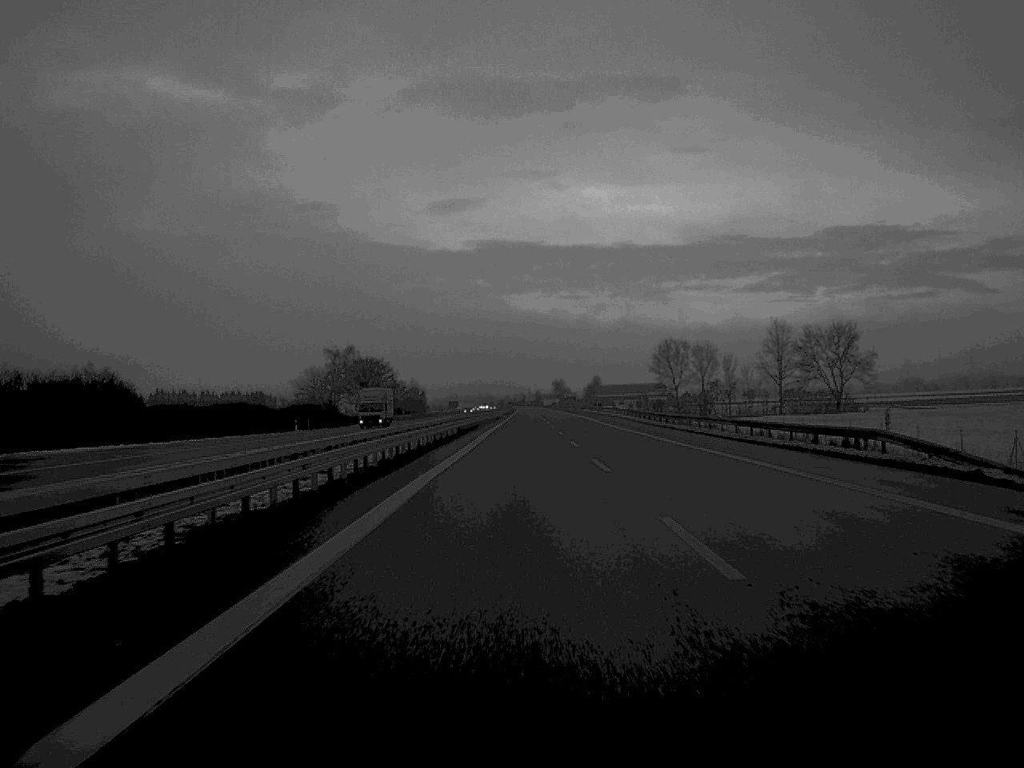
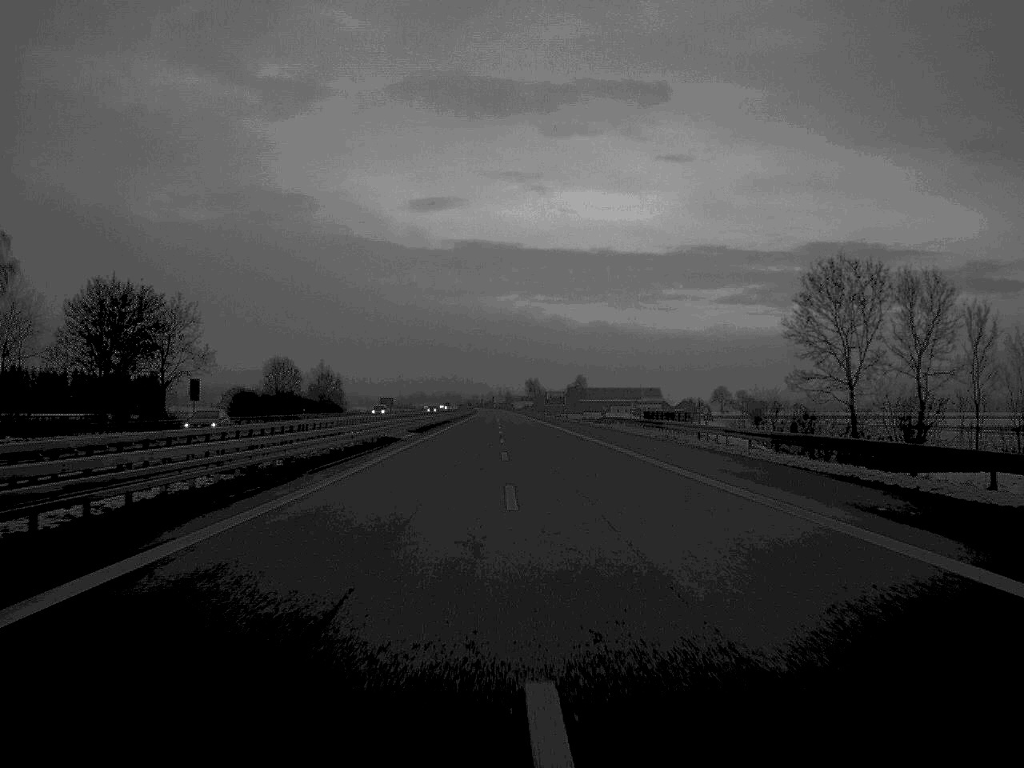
(+1.5, +117.2) m; +1°
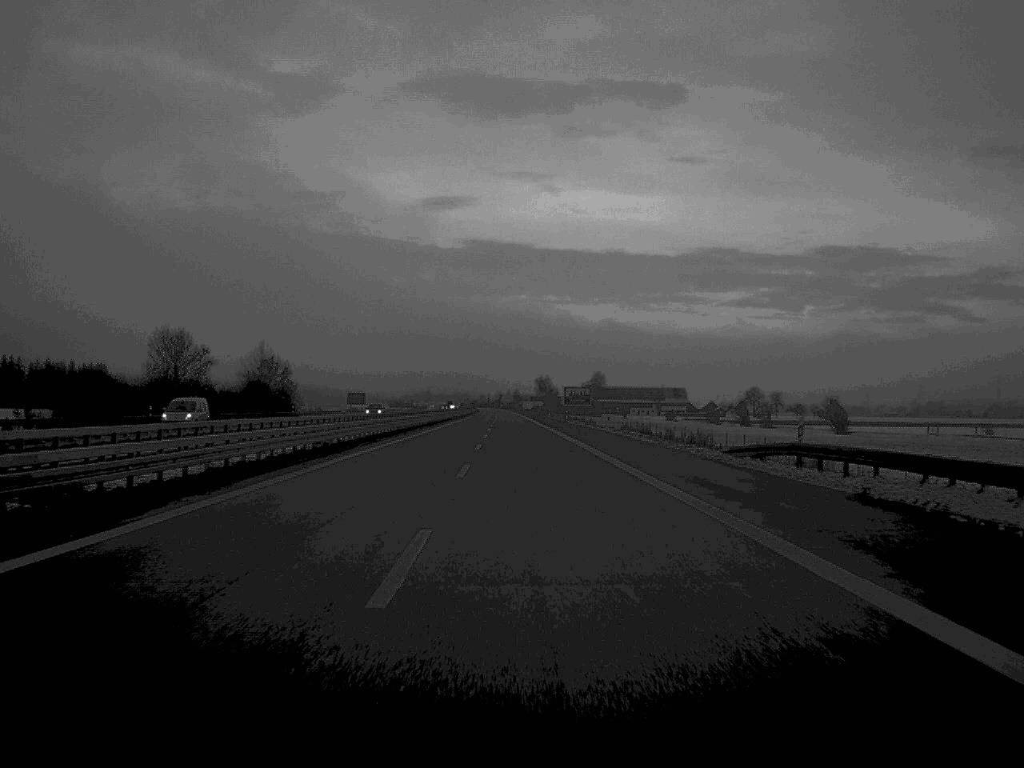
(-0.2, +62.8) m; 0°
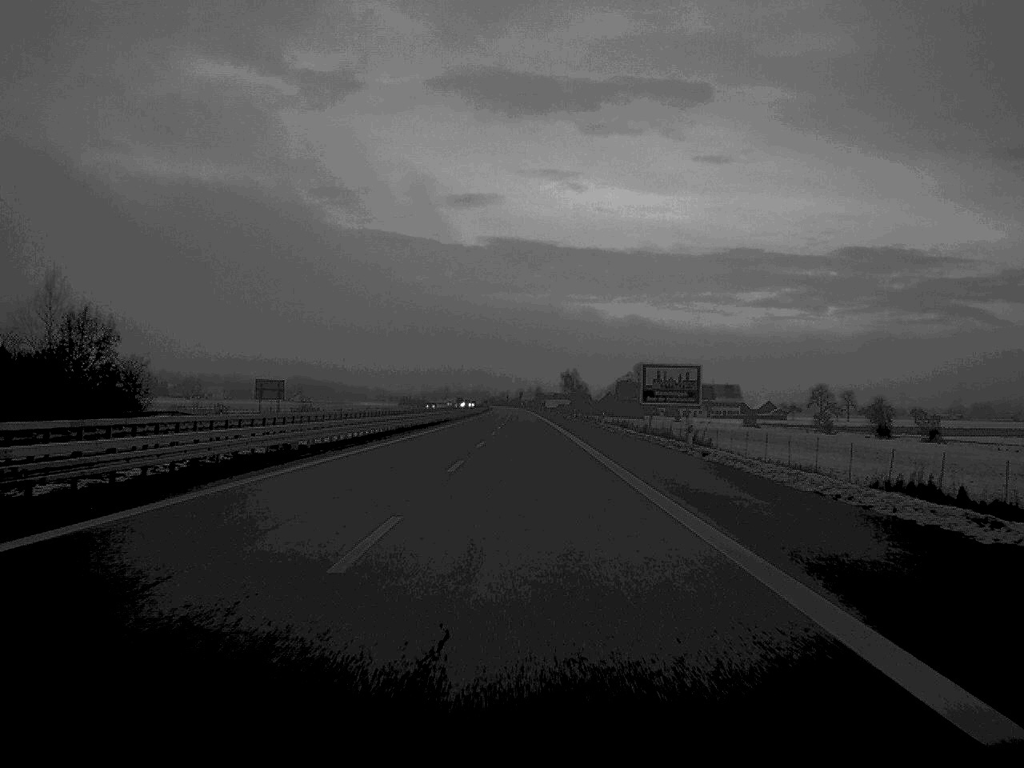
(-0.7, +87.4) m; -1°
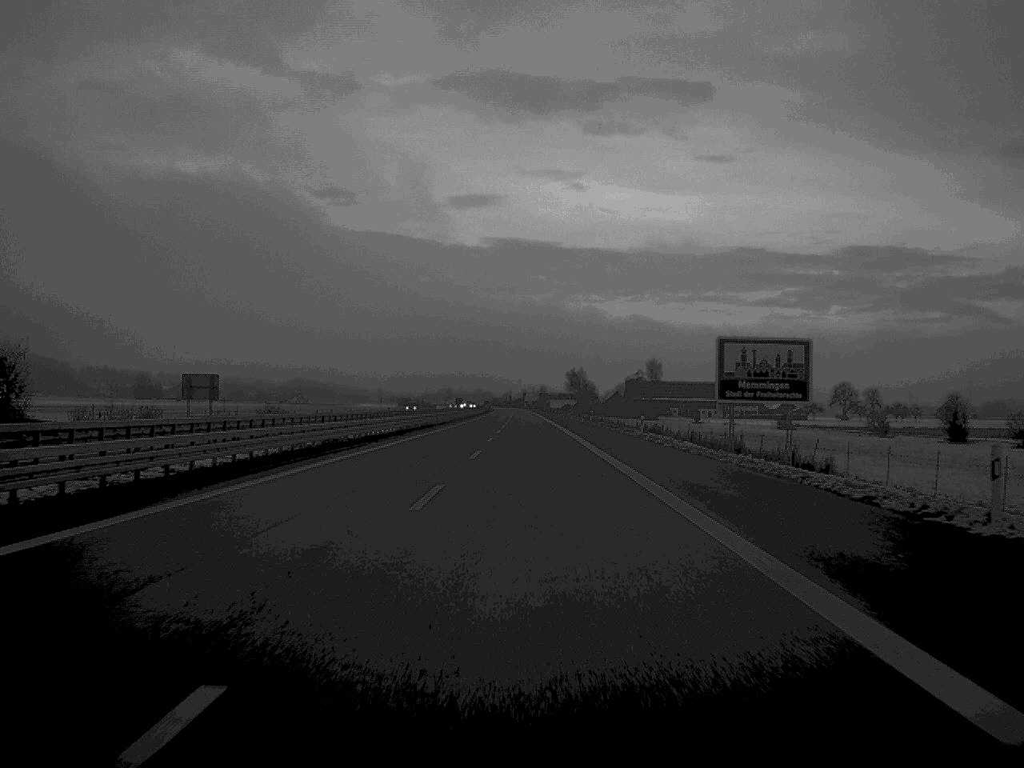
(0.0, +28.7) m; 0°
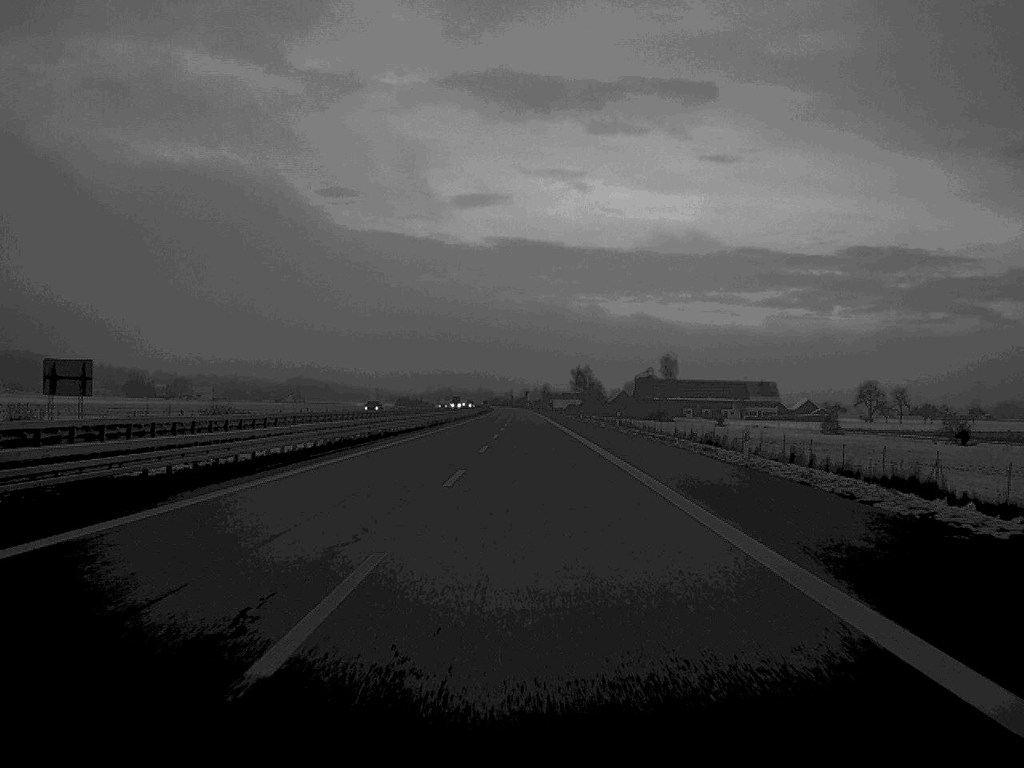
(0.0, +30.1) m; 0°
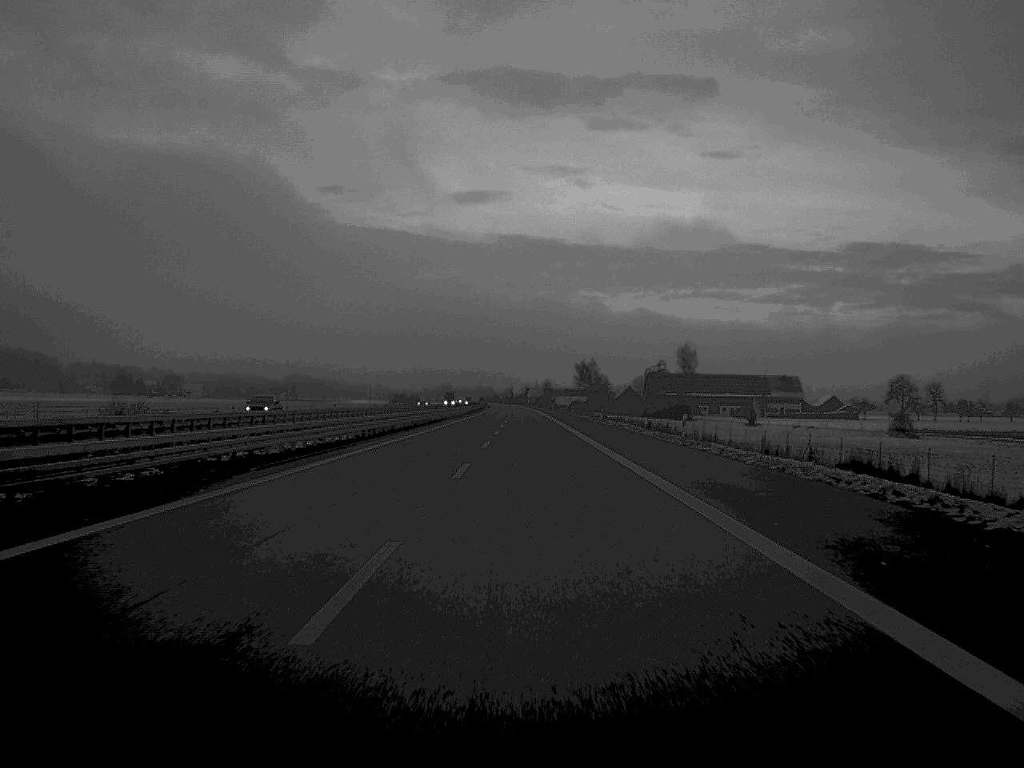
(0.0, +34.1) m; 0°
